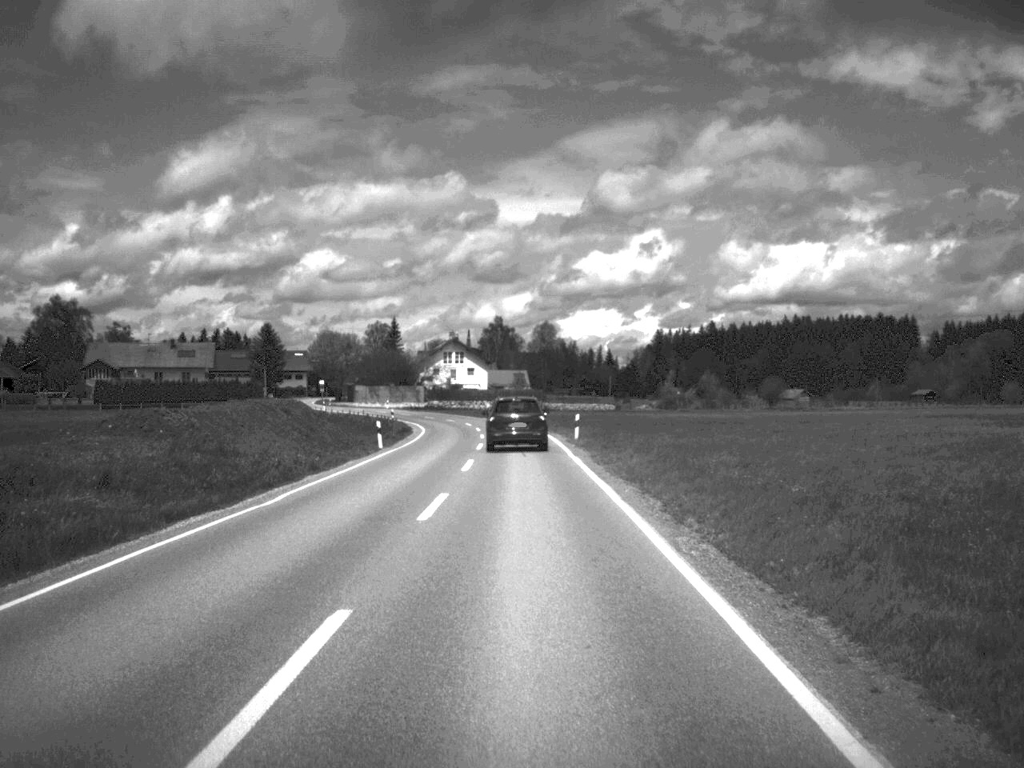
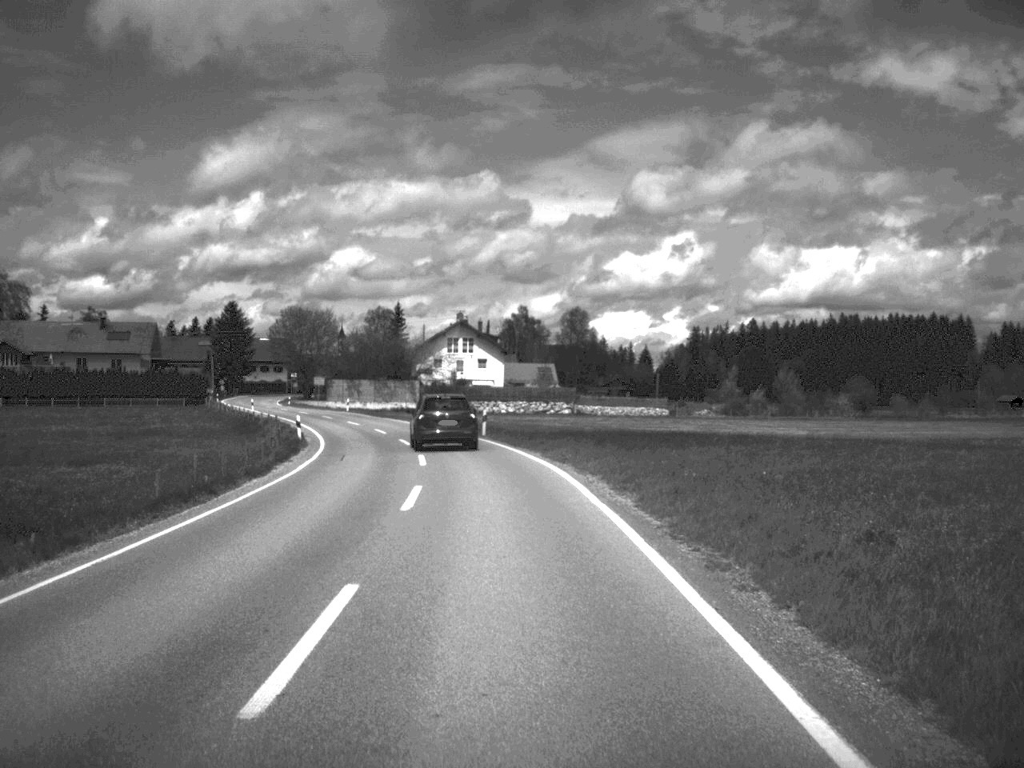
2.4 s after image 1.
(-0.3, +45.5) m; -1°
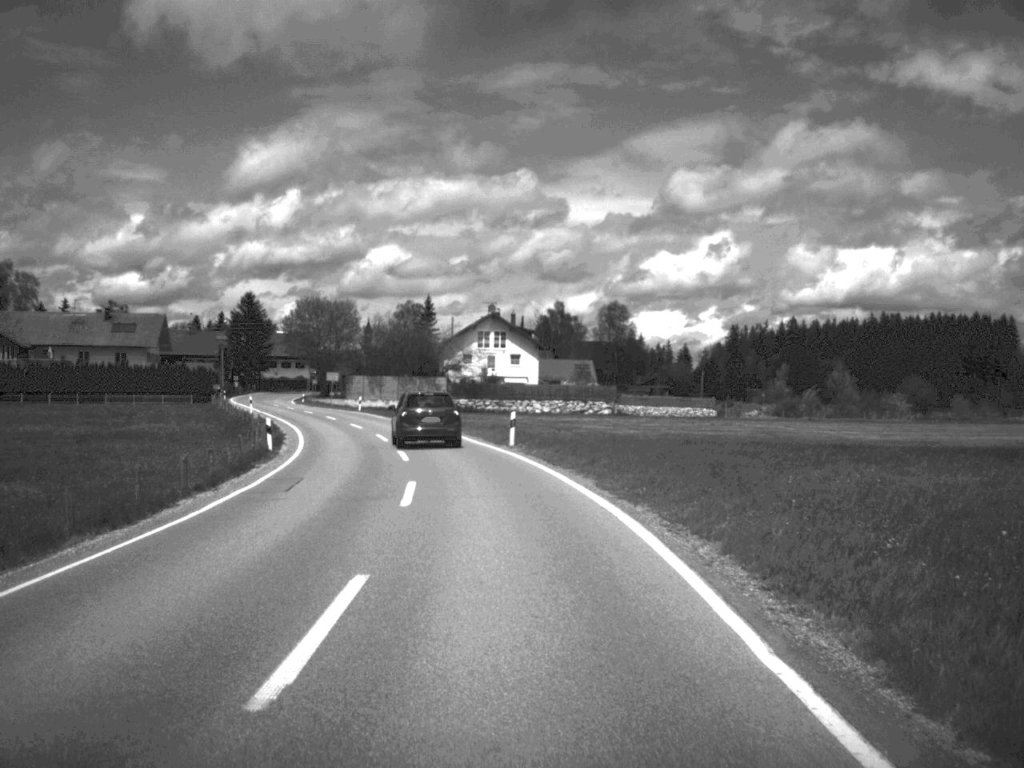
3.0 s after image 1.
(-0.2, +11.5) m; -2°
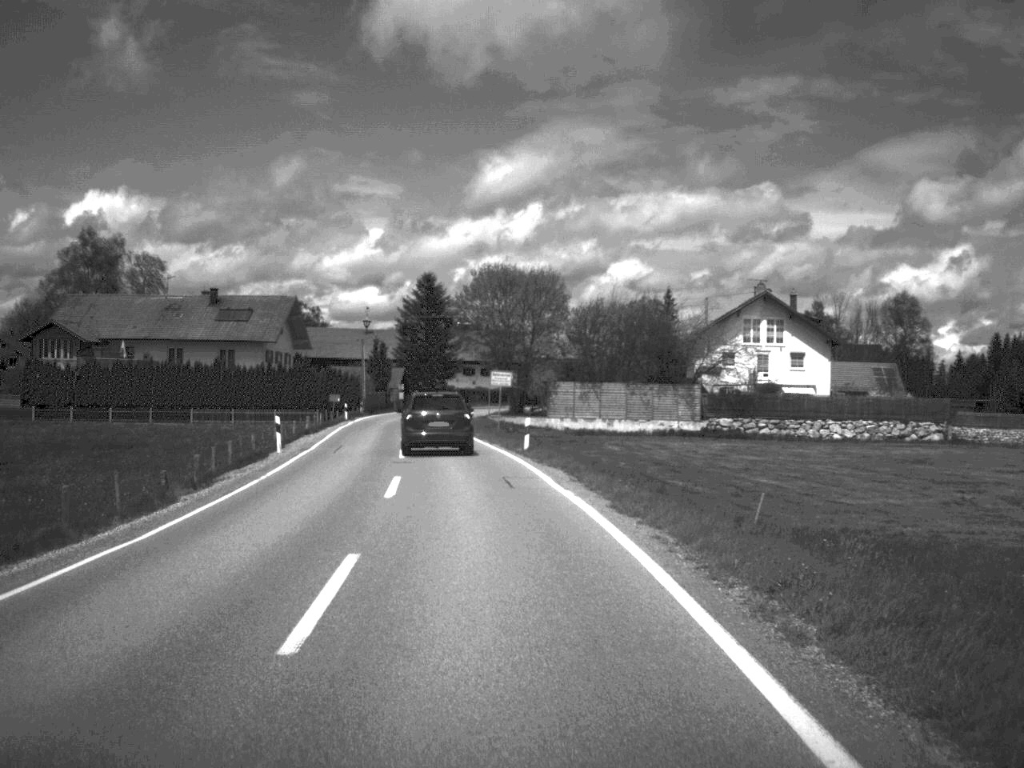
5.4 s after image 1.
(-3.8, +45.1) m; -11°
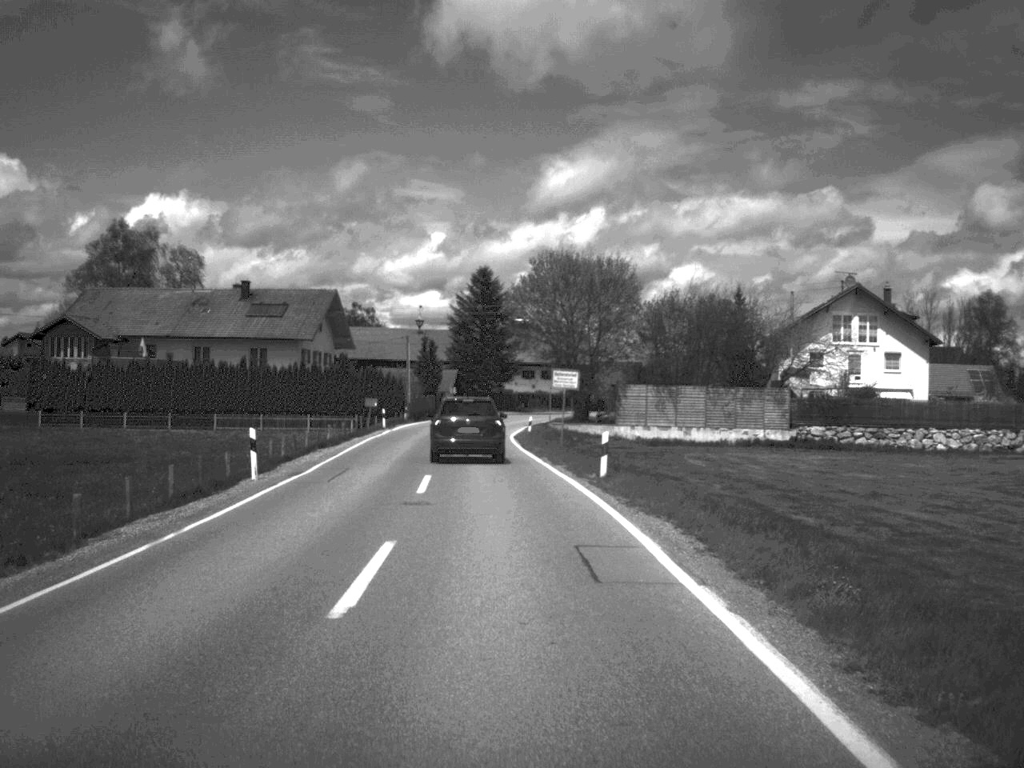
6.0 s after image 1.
(-0.3, +10.4) m; -3°
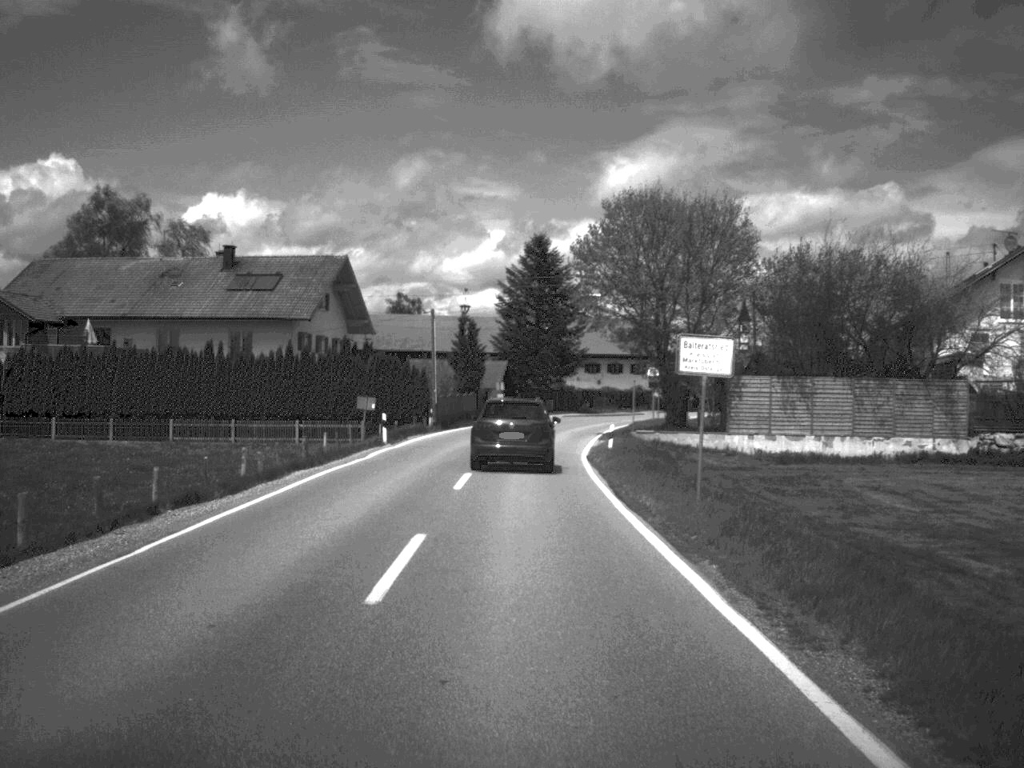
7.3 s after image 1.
(-0.6, +22.7) m; -3°
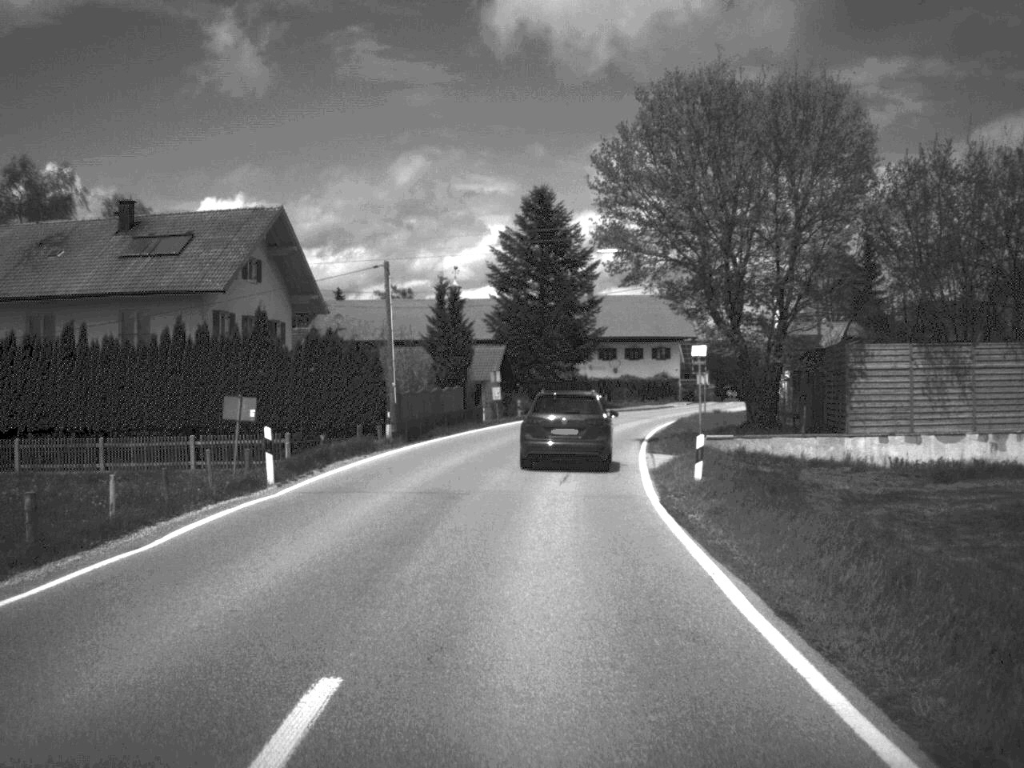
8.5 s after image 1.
(-0.1, +19.6) m; 0°
